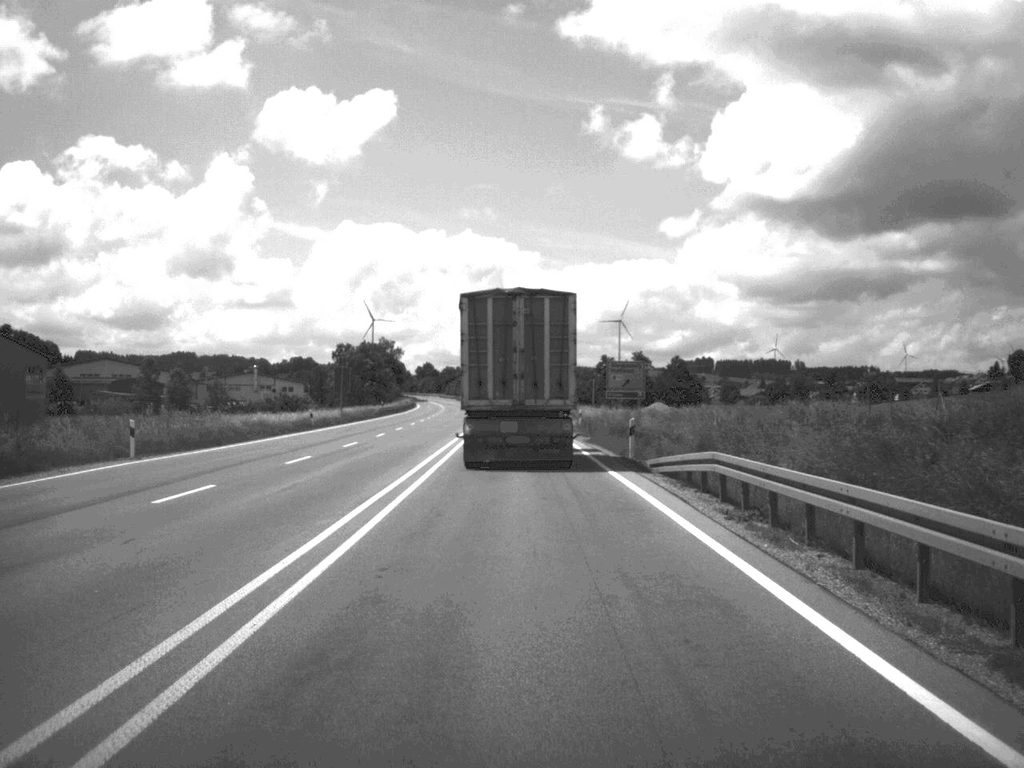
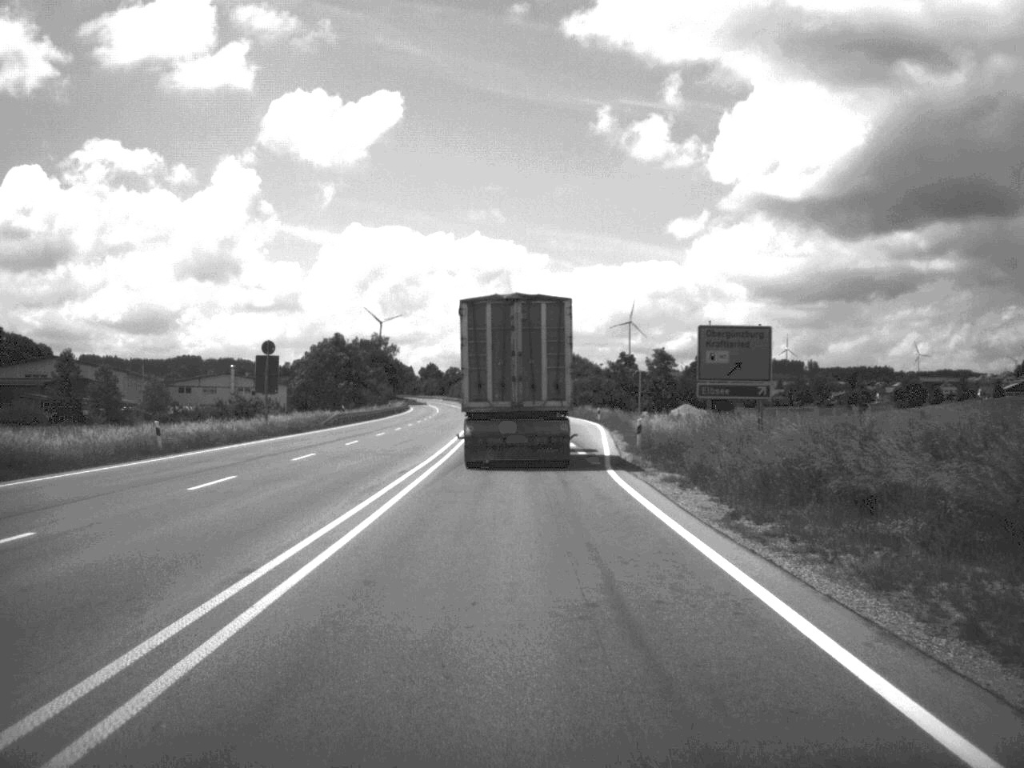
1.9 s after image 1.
(-0.2, +32.1) m; -1°
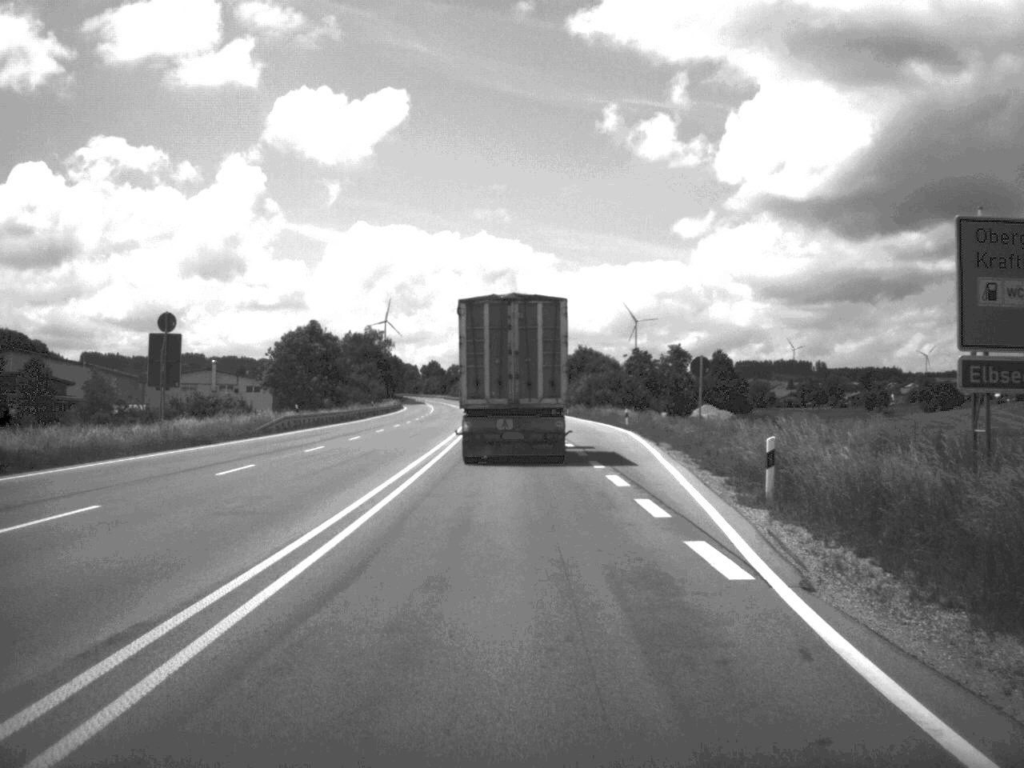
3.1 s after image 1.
(-0.1, +20.4) m; 0°
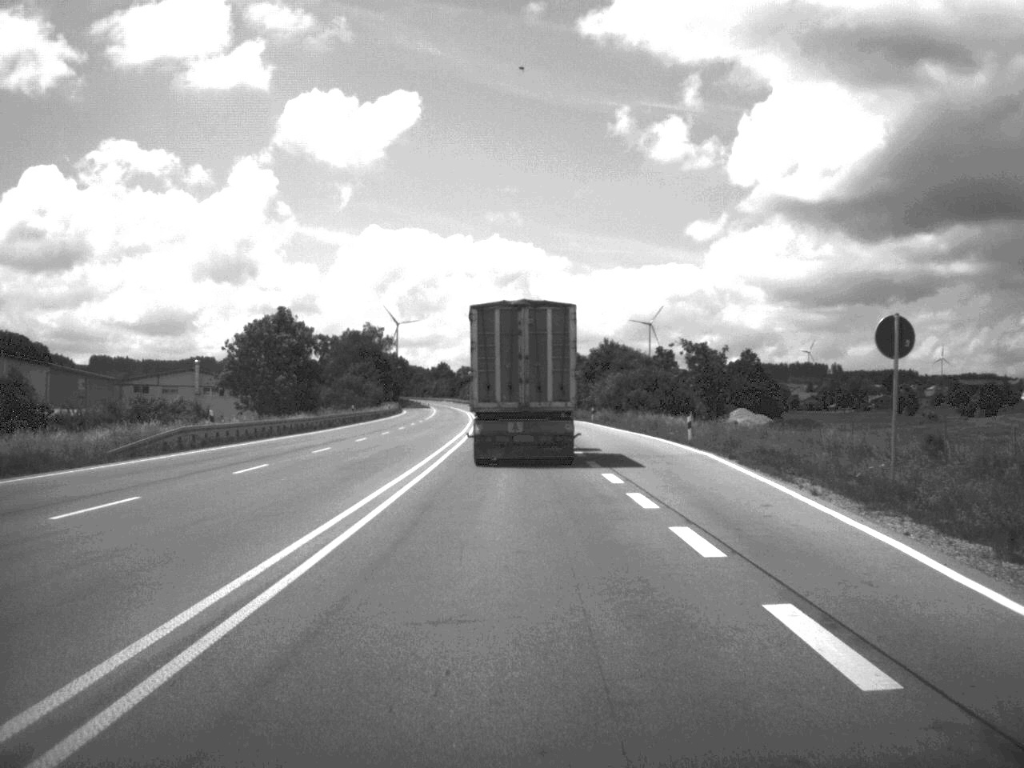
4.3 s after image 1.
(-0.1, +22.0) m; -1°
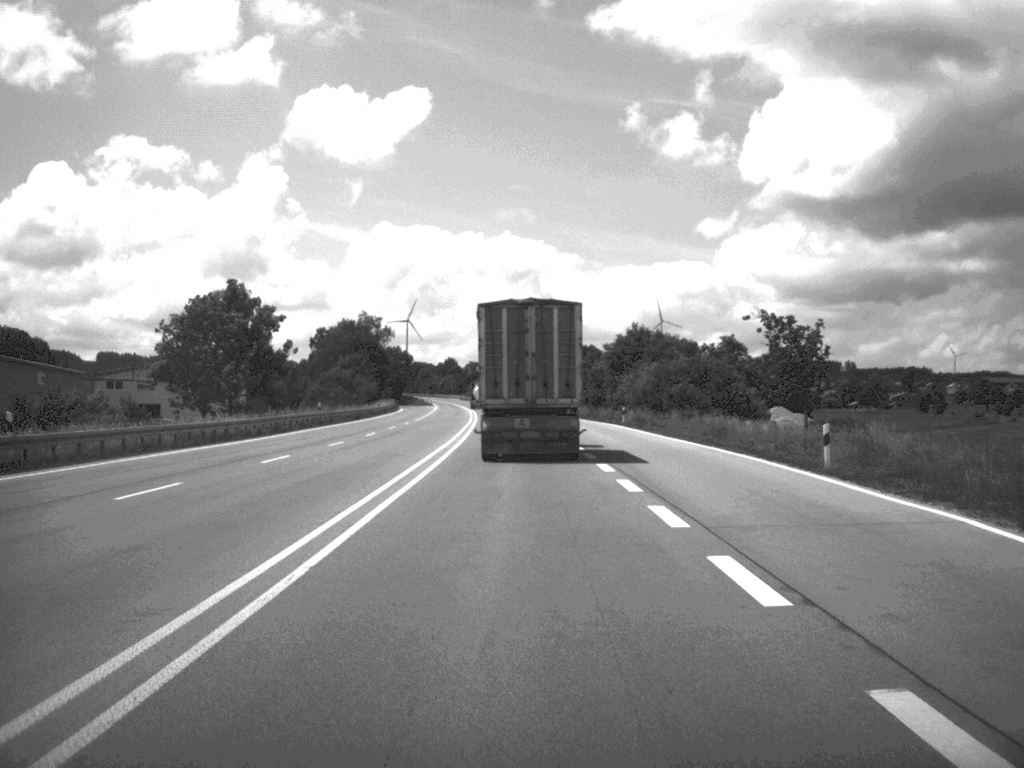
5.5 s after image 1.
(-0.1, +20.7) m; -1°
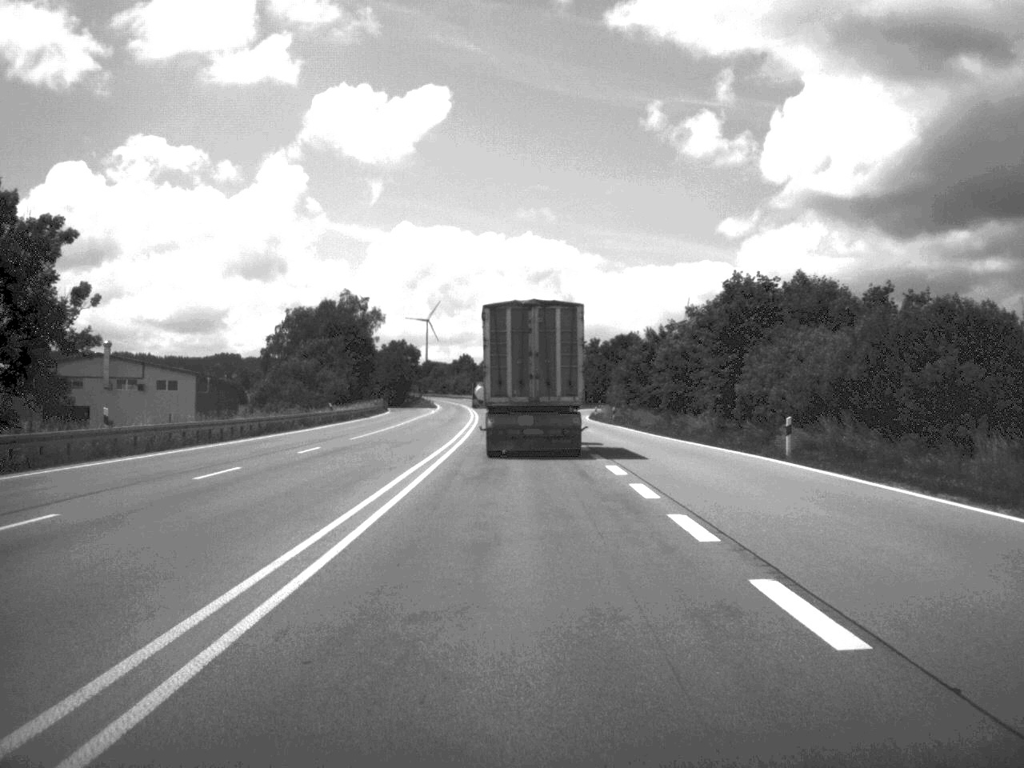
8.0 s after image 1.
(-0.4, +43.0) m; -1°
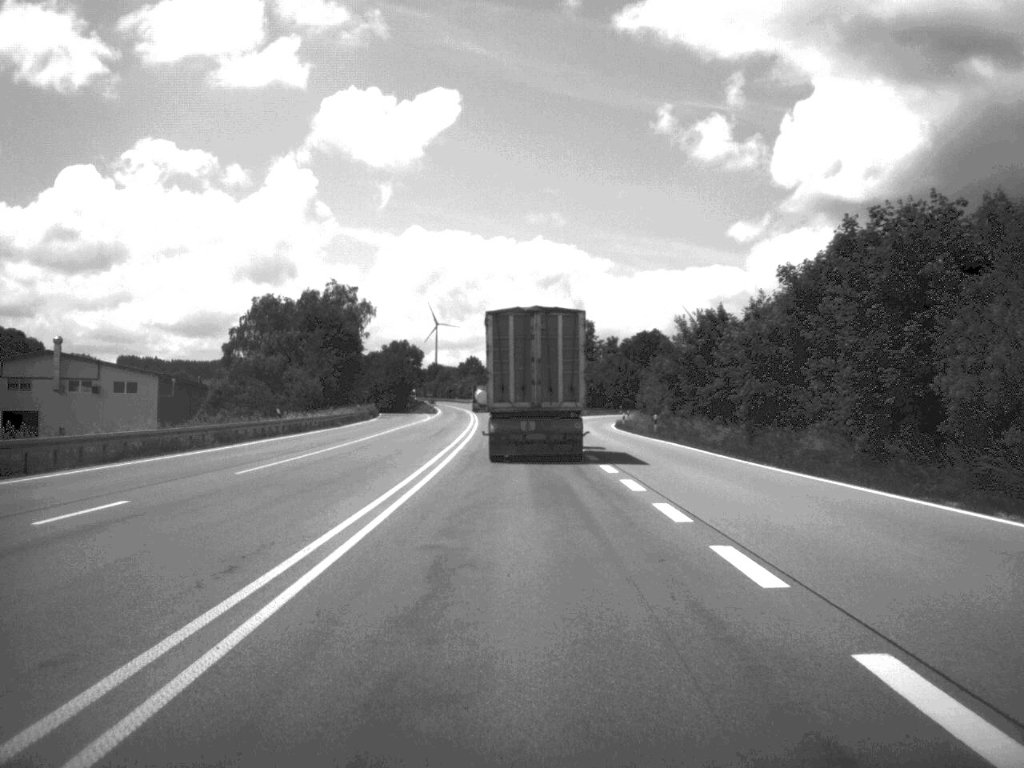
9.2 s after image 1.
(-0.1, +20.9) m; -1°
